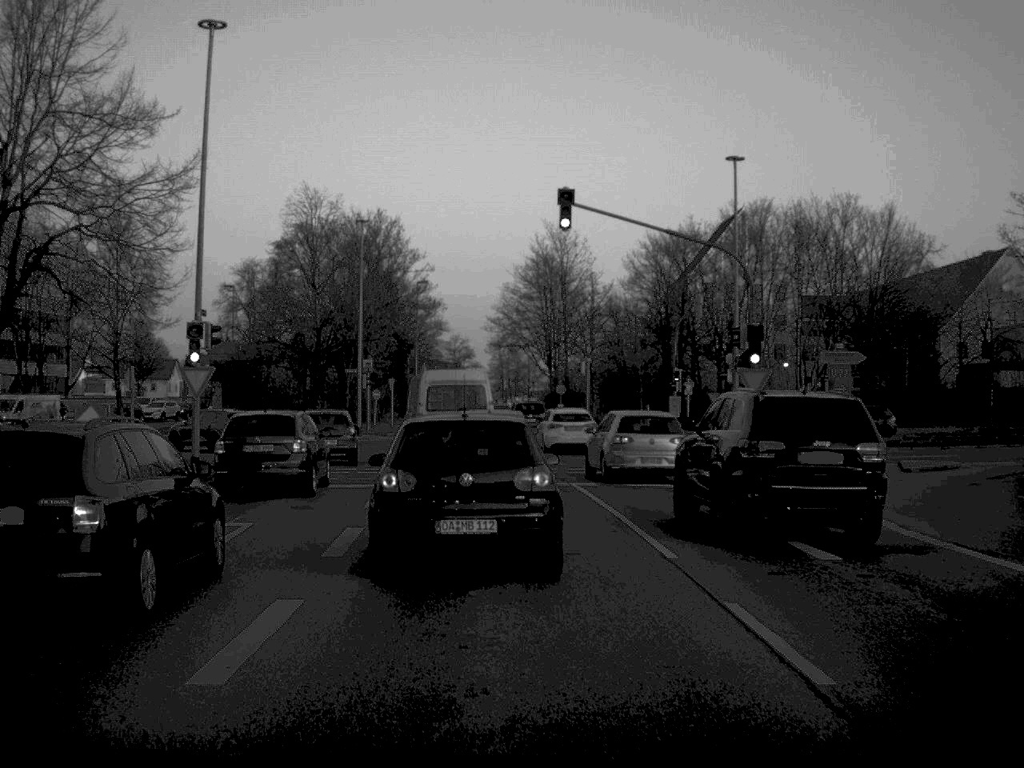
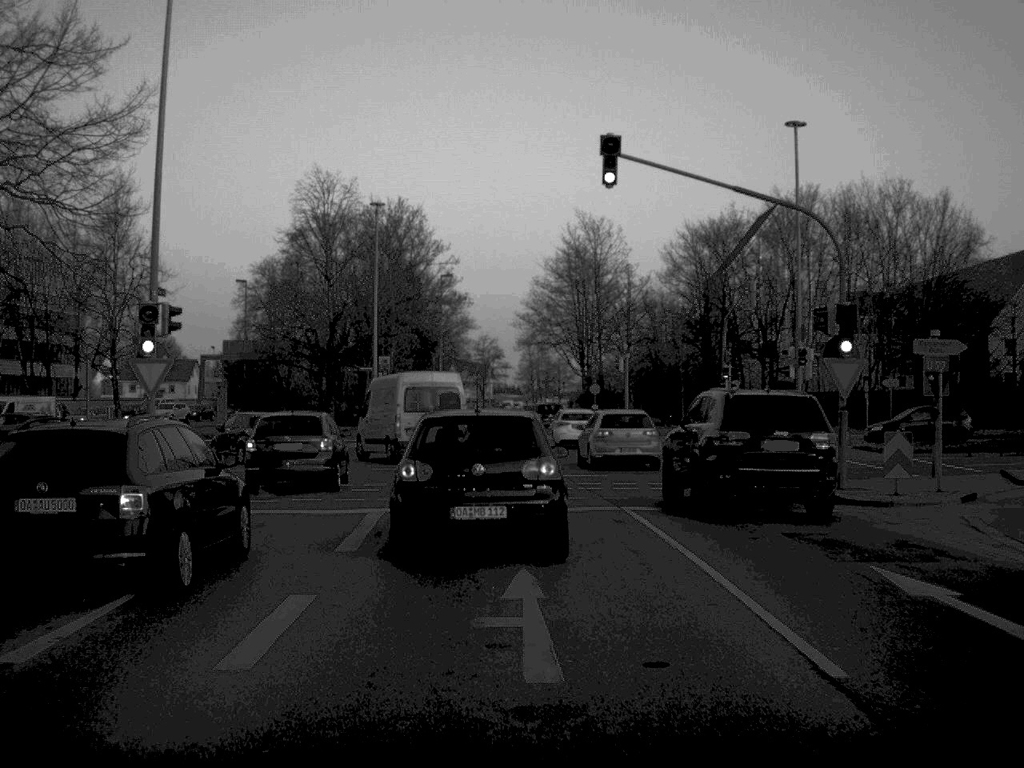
(-0.1, +5.8) m; -1°
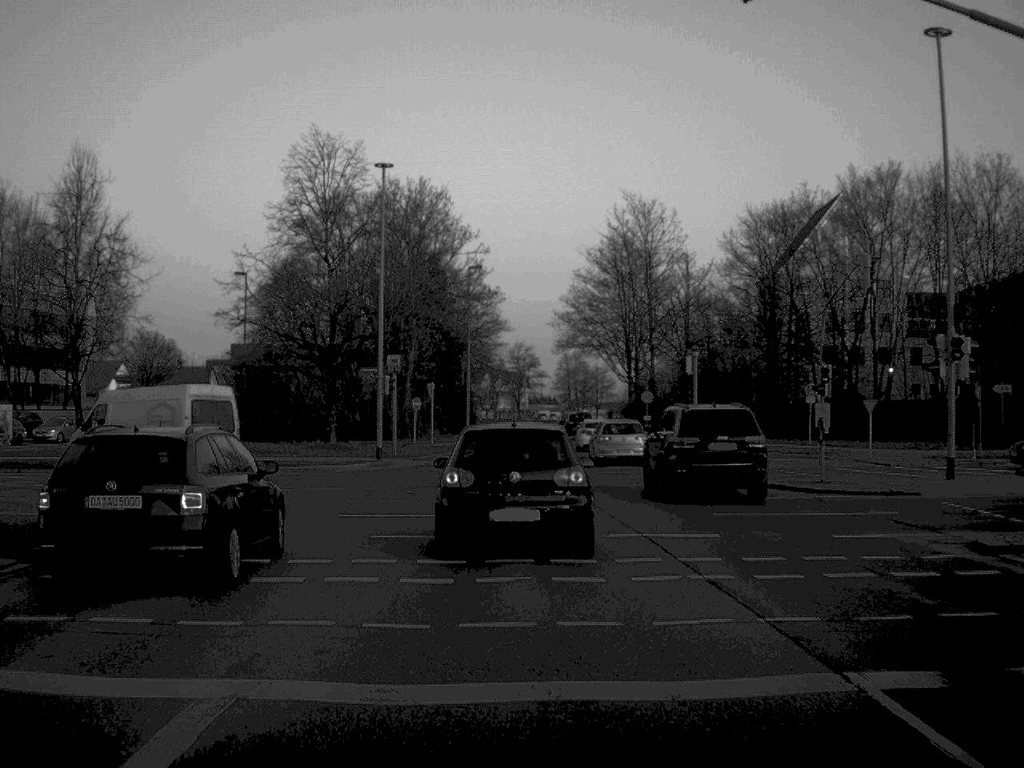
(-0.2, +11.5) m; -2°
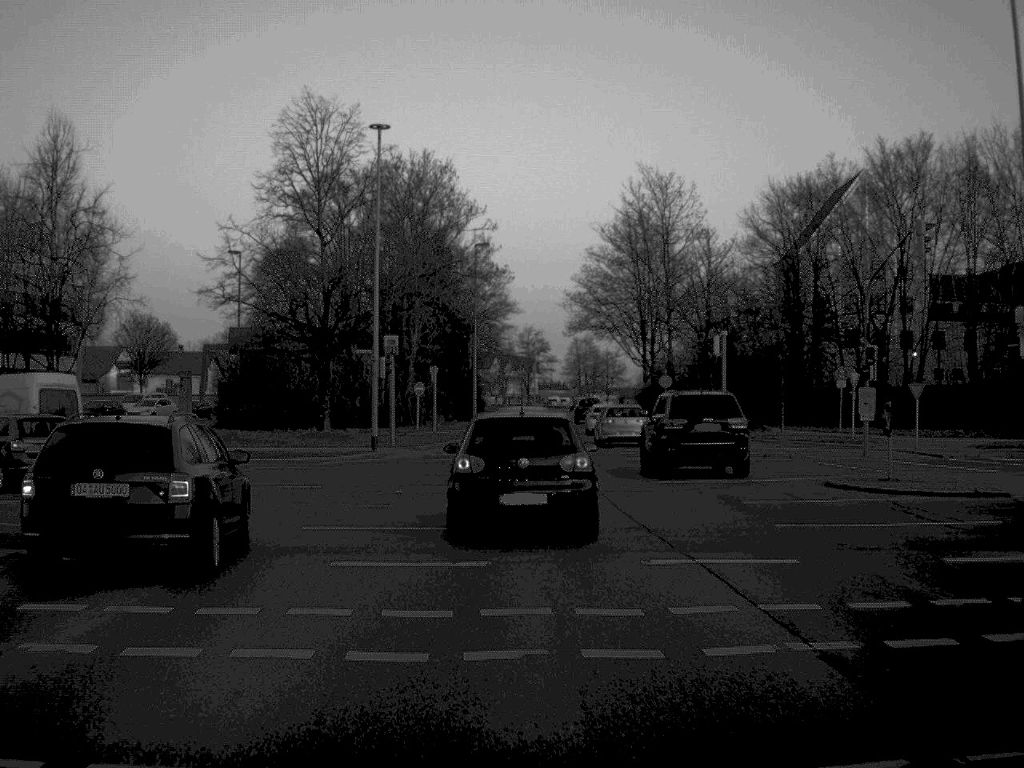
(0.0, +4.3) m; 0°
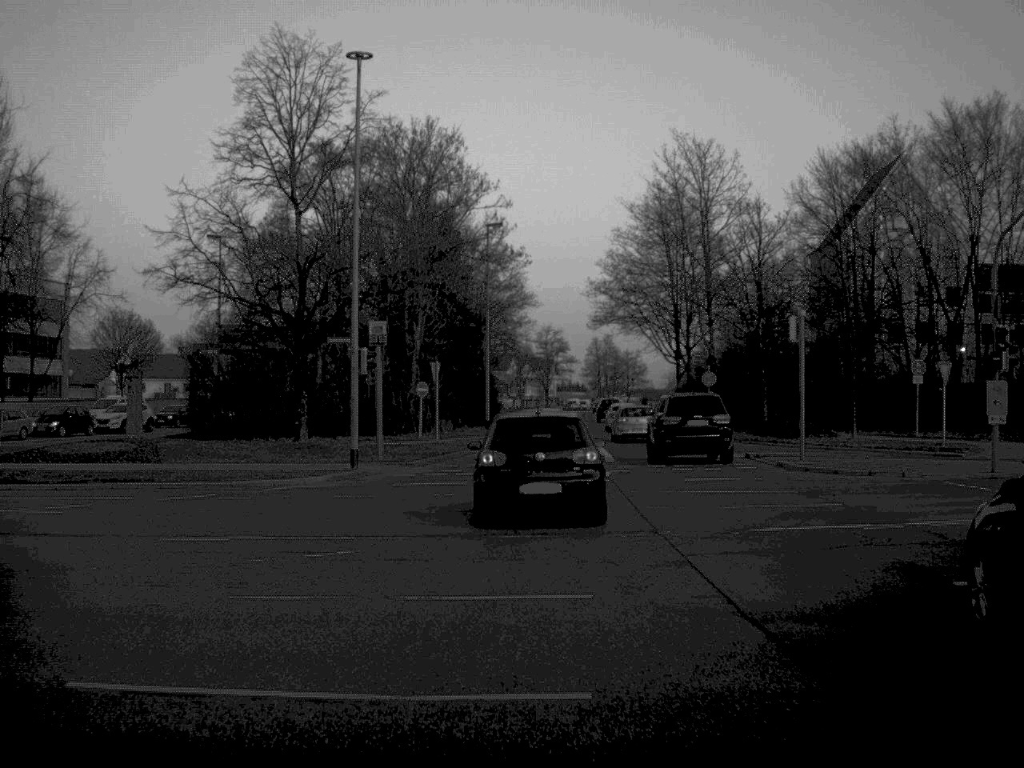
(-0.1, +9.1) m; -1°
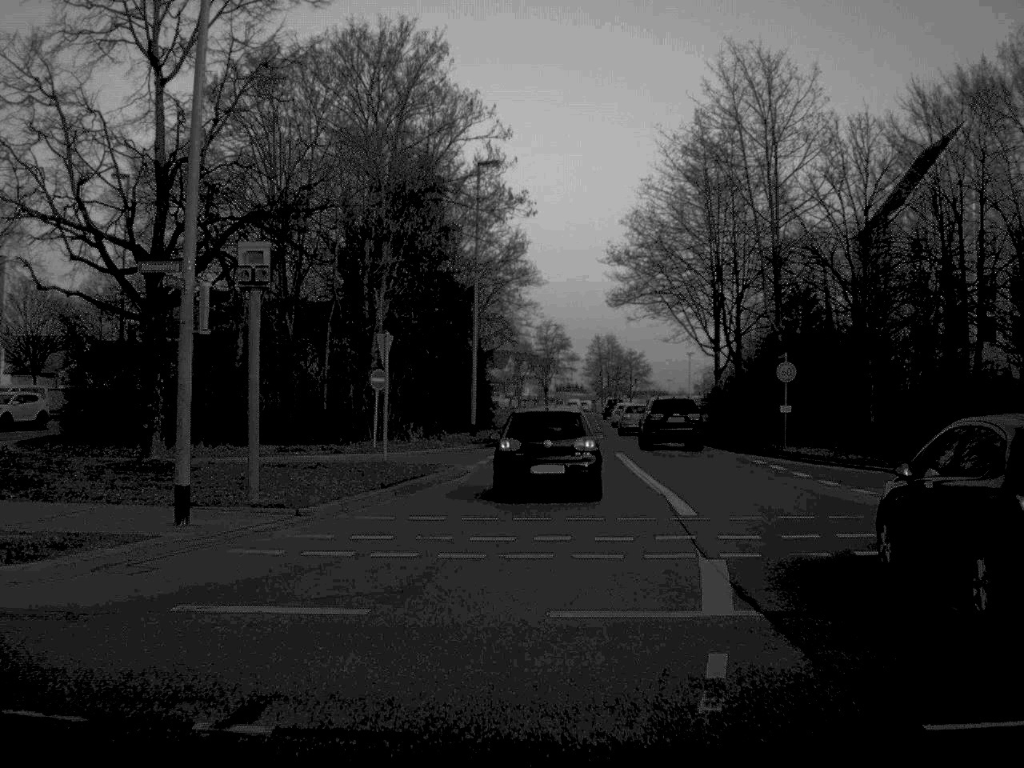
(0.0, +16.4) m; 0°
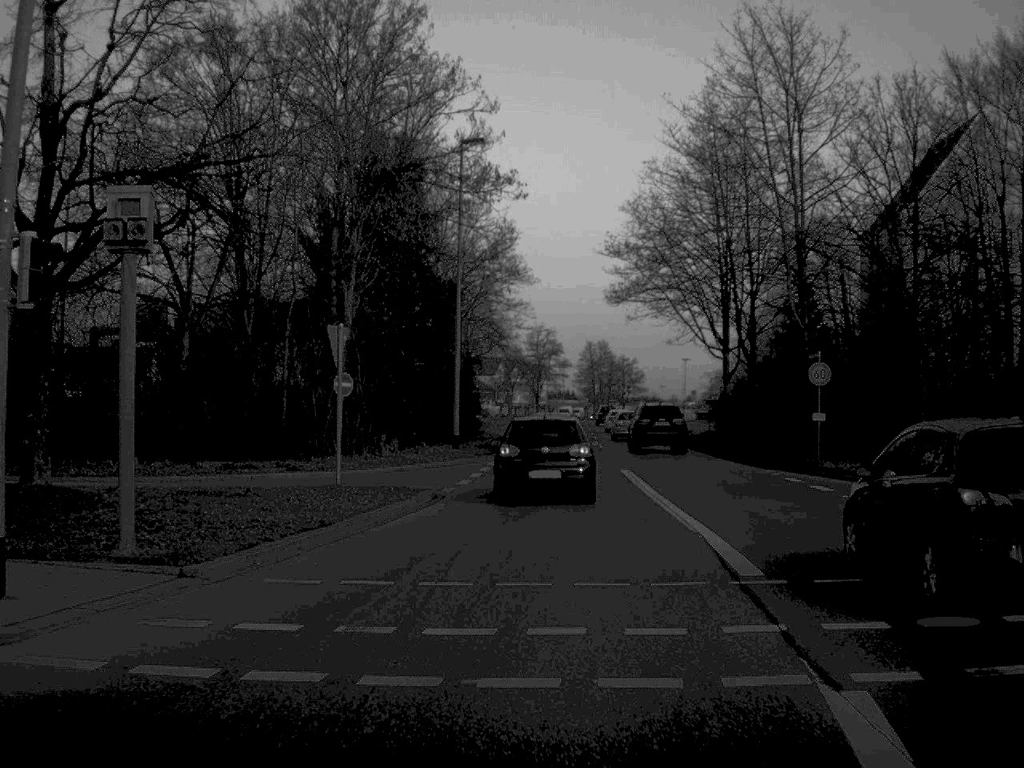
(0.0, +5.7) m; 0°
